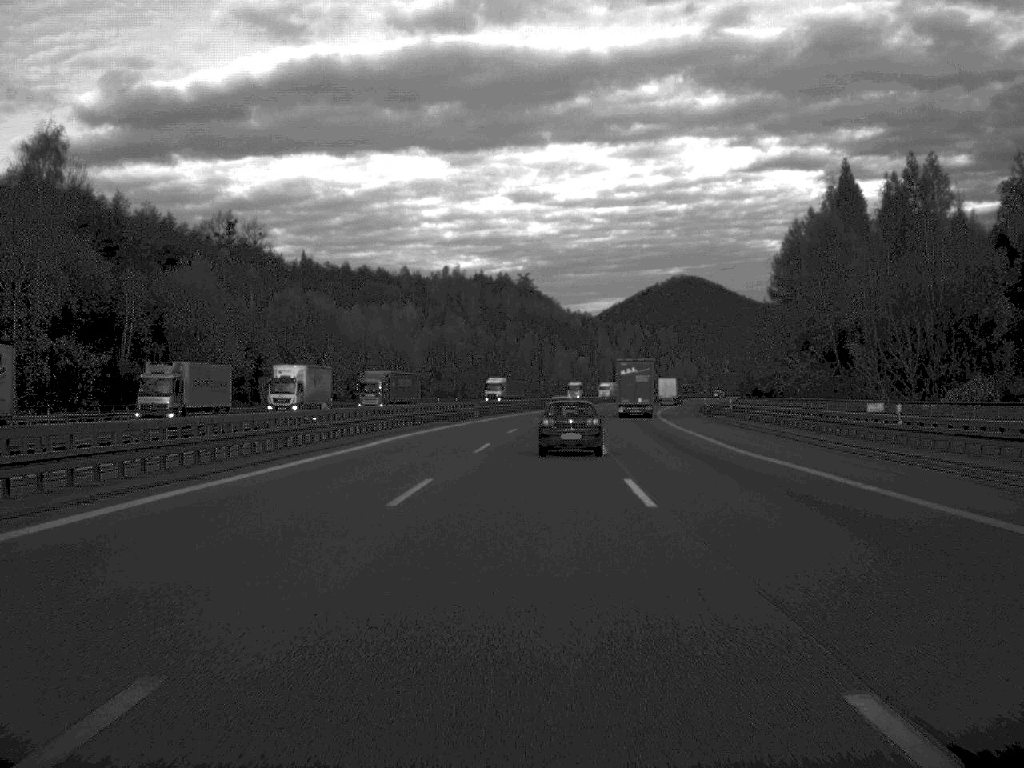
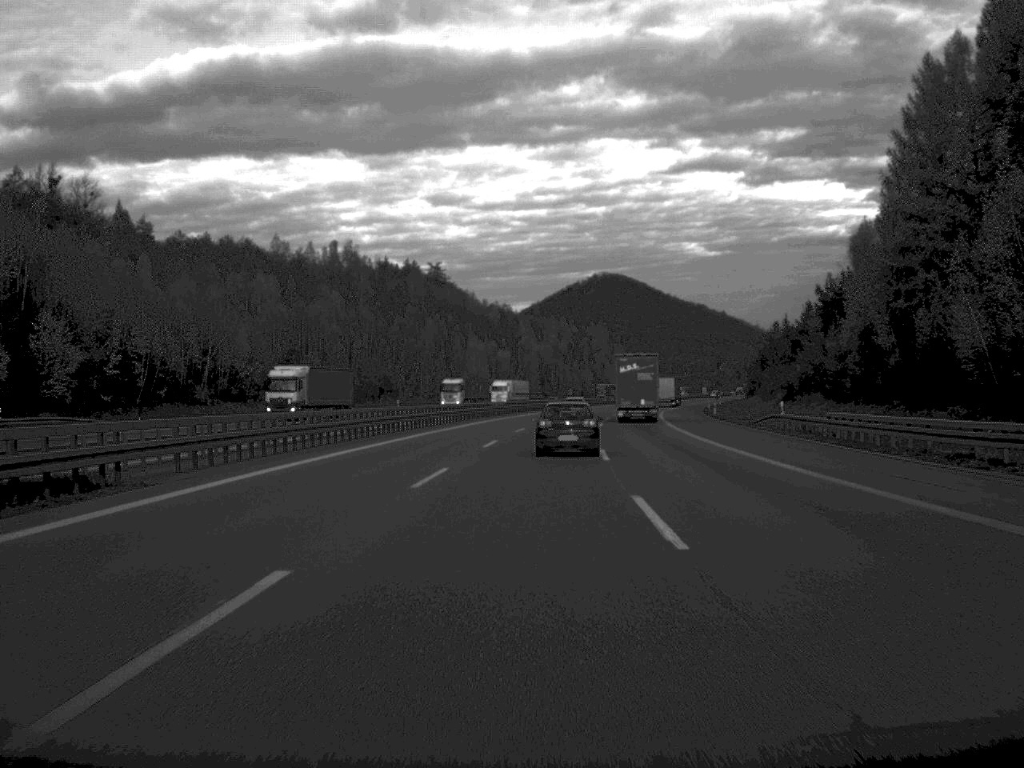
(+2.3, +67.8) m; +4°
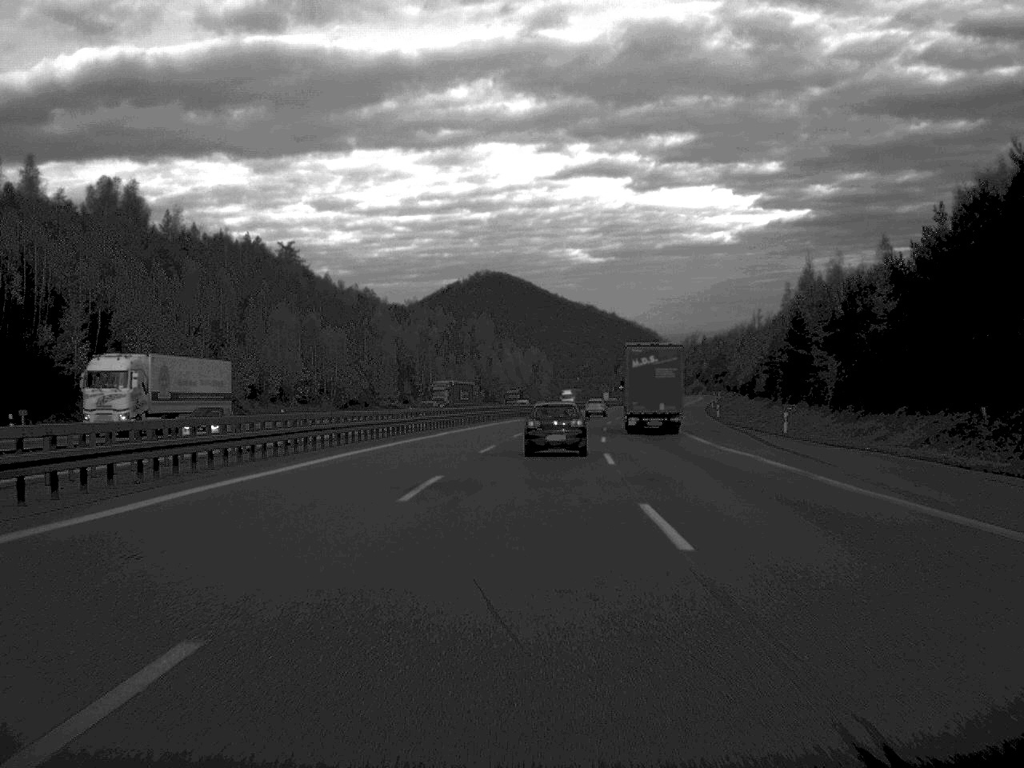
(+4.4, +92.8) m; +5°
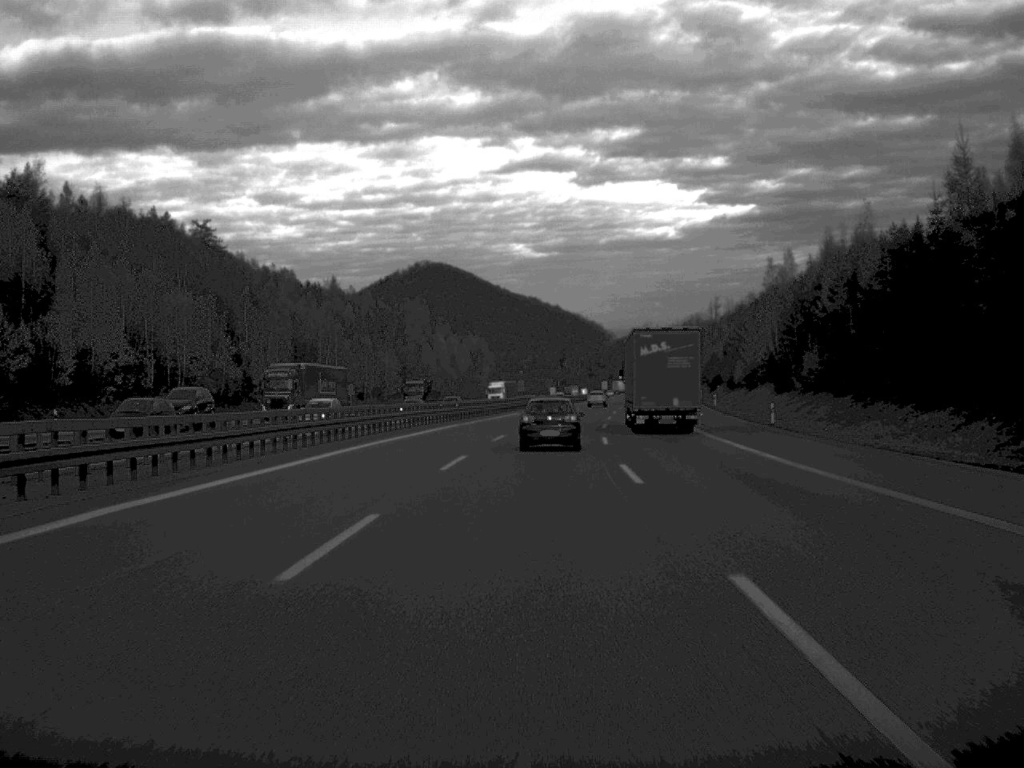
(+1.0, +44.2) m; +3°
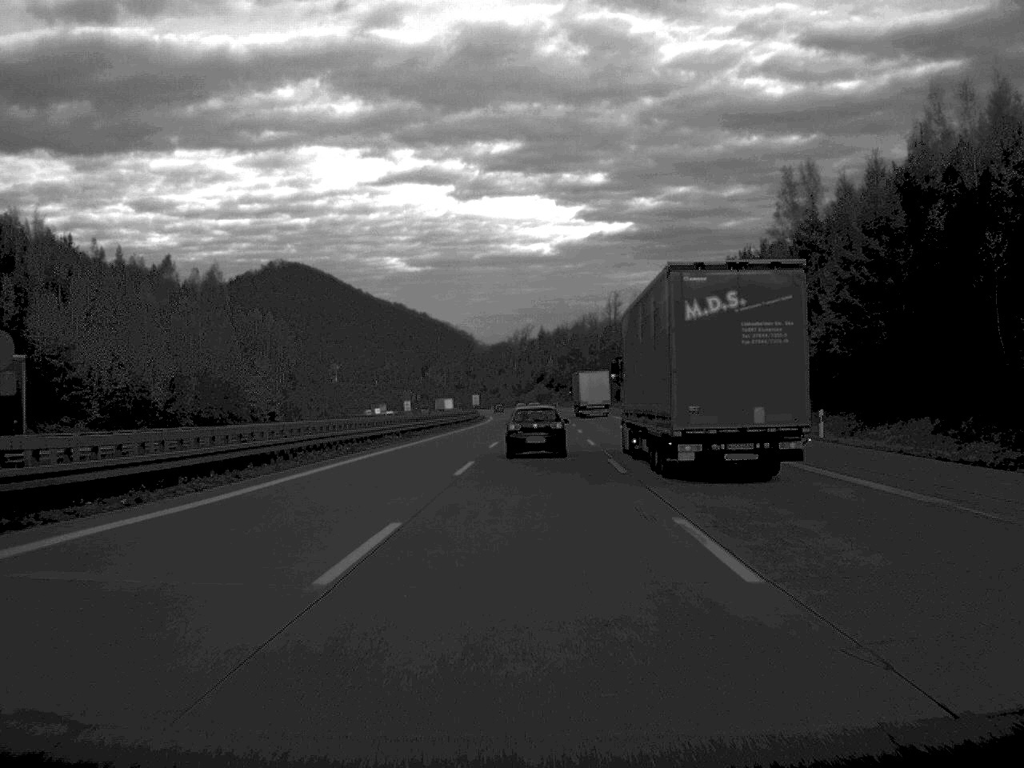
(+6.7, +116.4) m; +6°
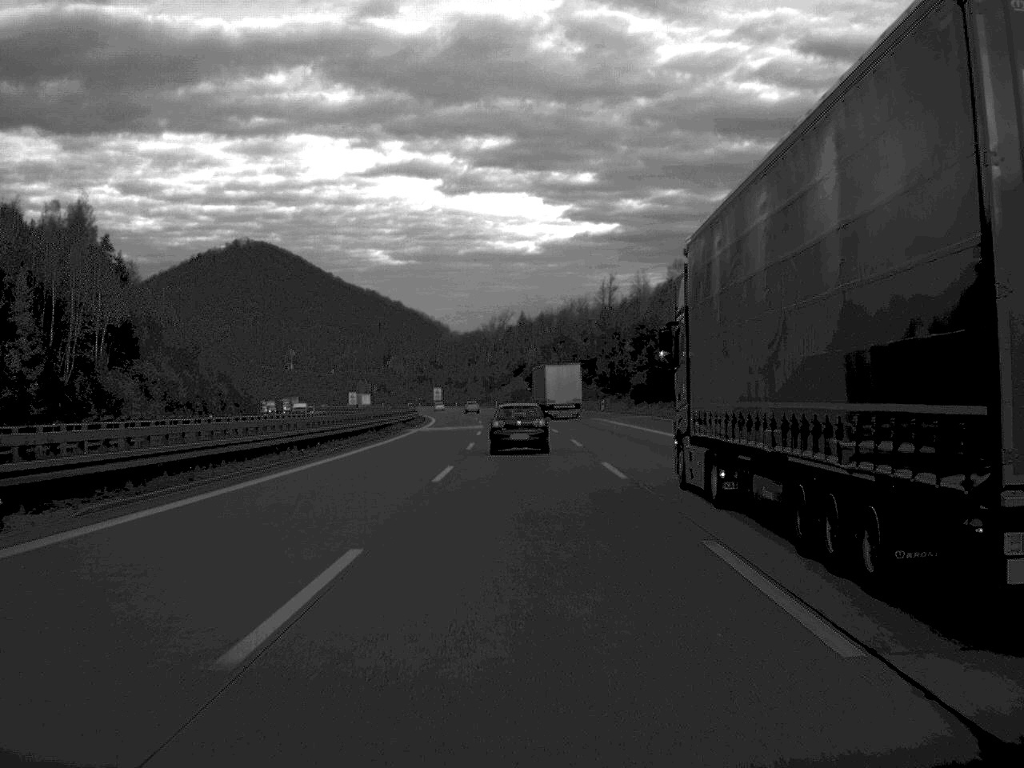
(+0.9, +72.7) m; +1°
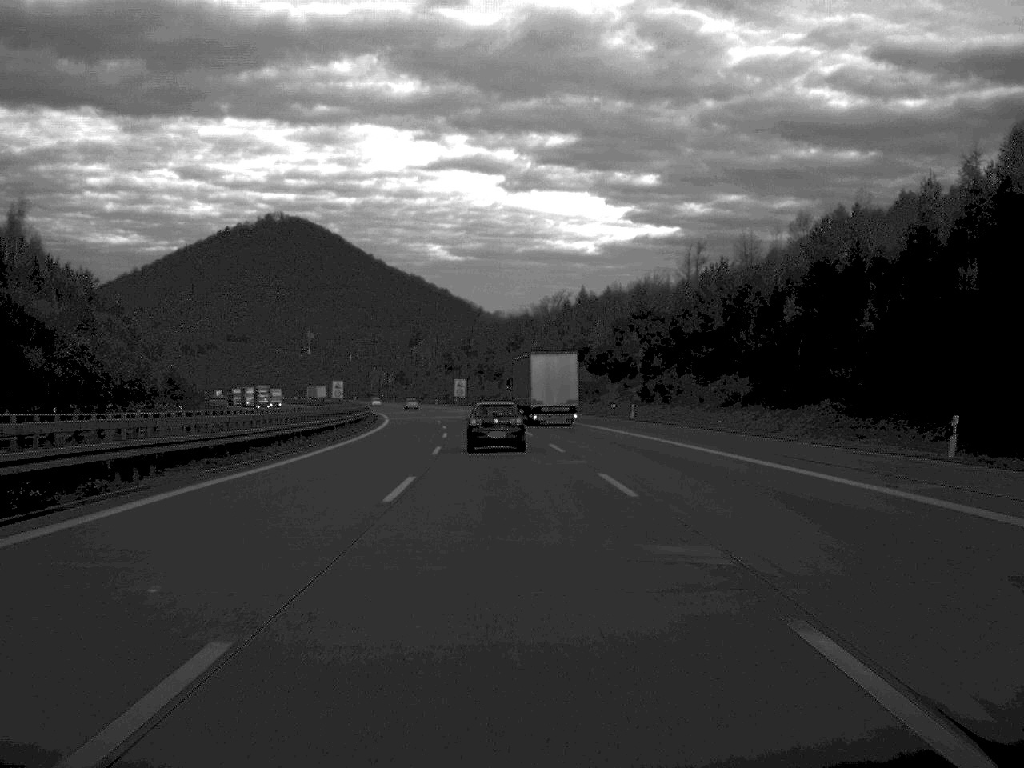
(-1.4, +92.7) m; -2°
